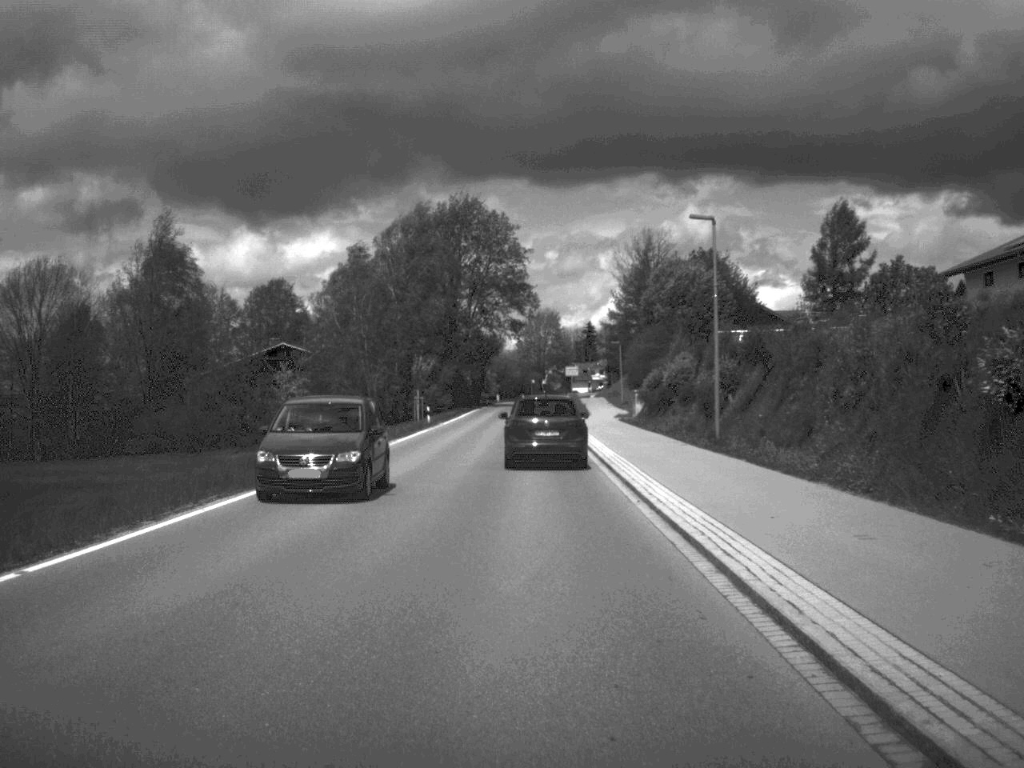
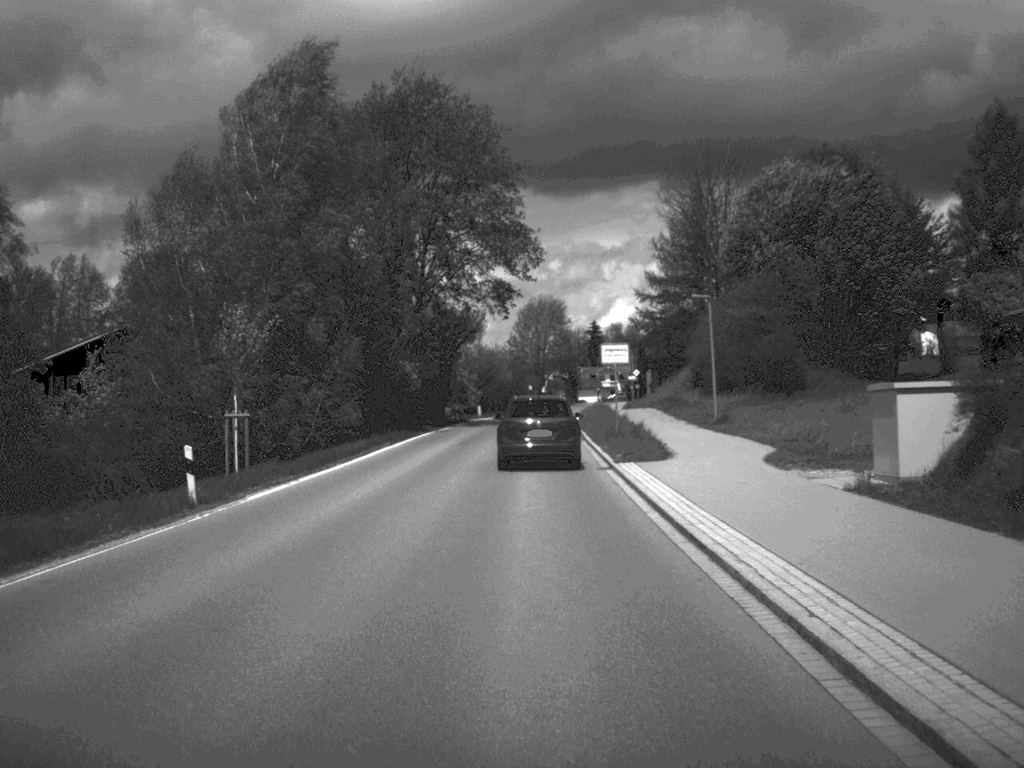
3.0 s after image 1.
(0.0, +47.1) m; 0°
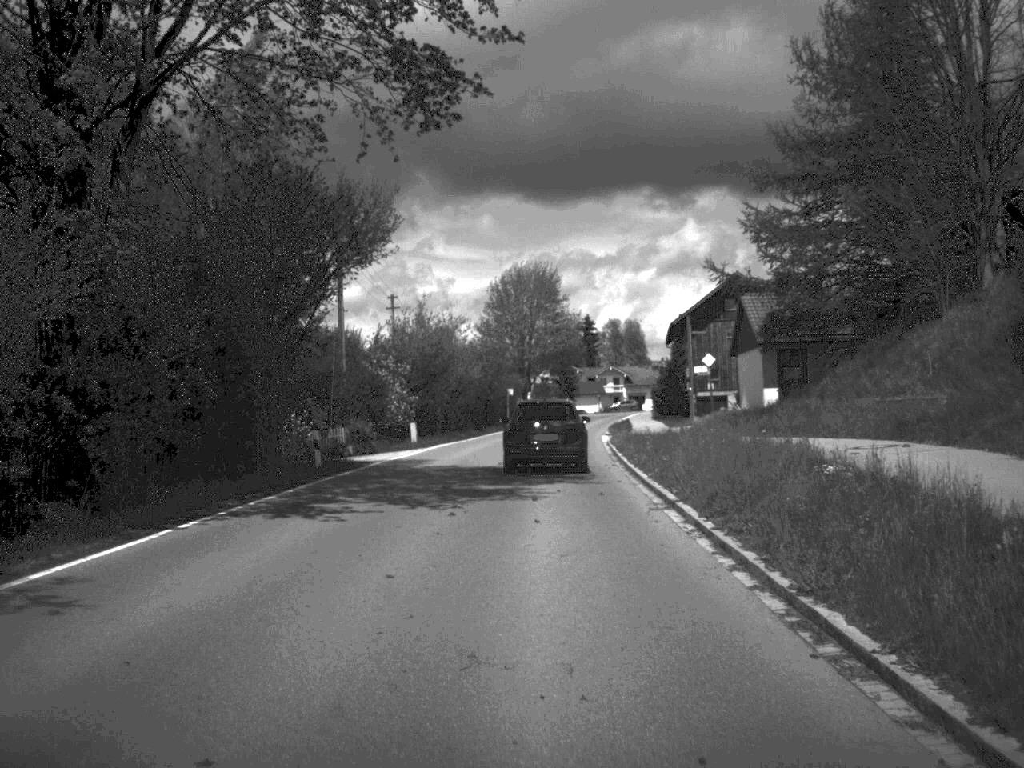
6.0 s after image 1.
(+0.1, +47.8) m; +1°
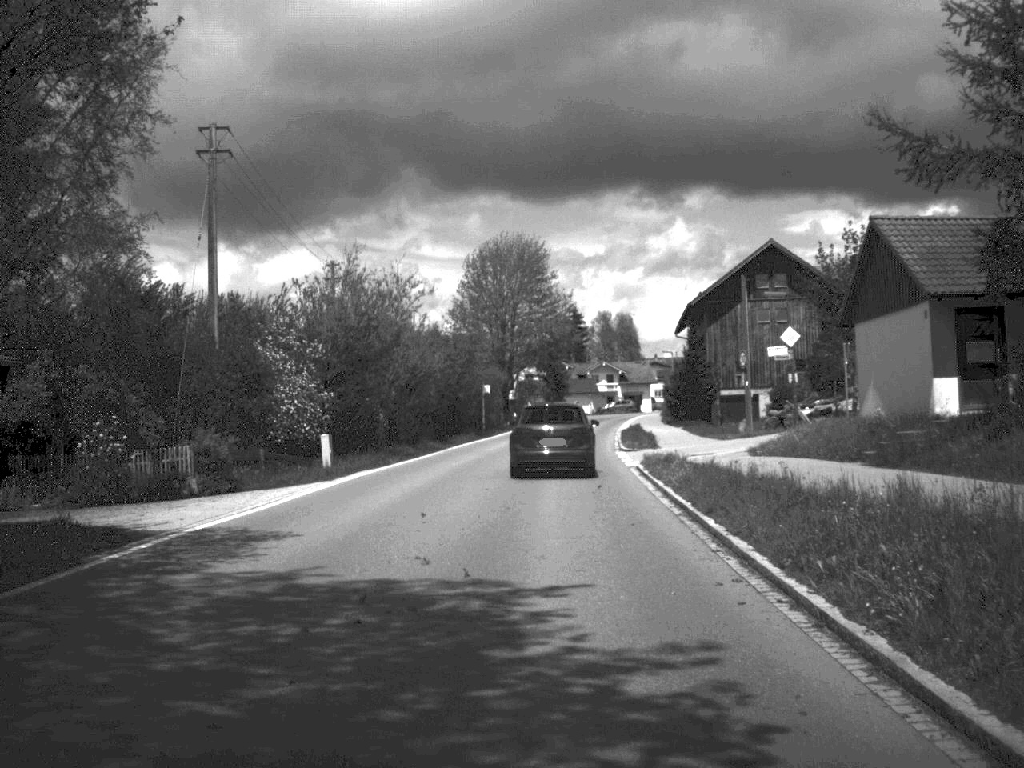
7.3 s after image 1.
(+0.1, +19.8) m; +1°
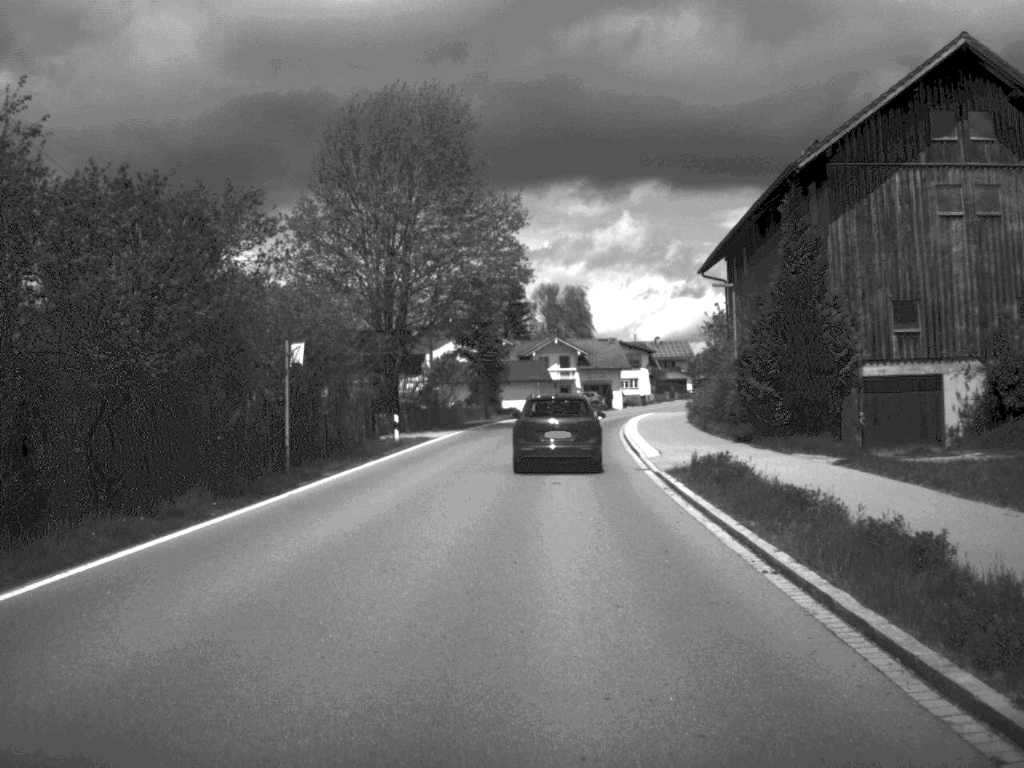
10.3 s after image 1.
(+1.0, +44.8) m; +3°
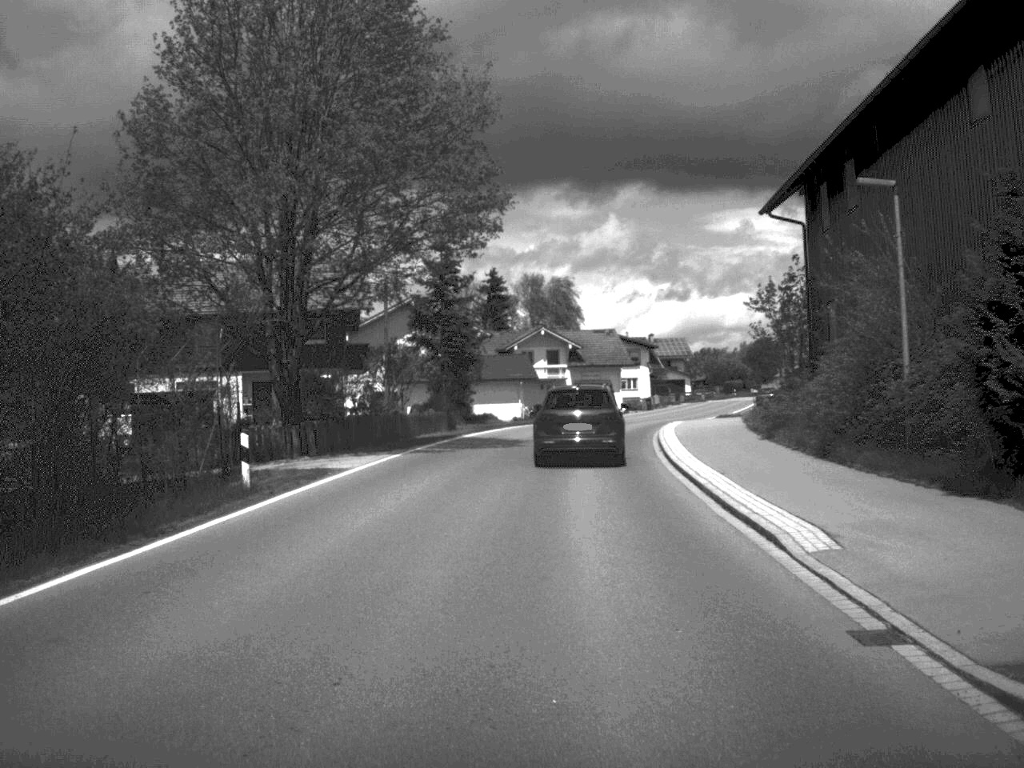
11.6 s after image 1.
(+0.1, +19.2) m; +1°
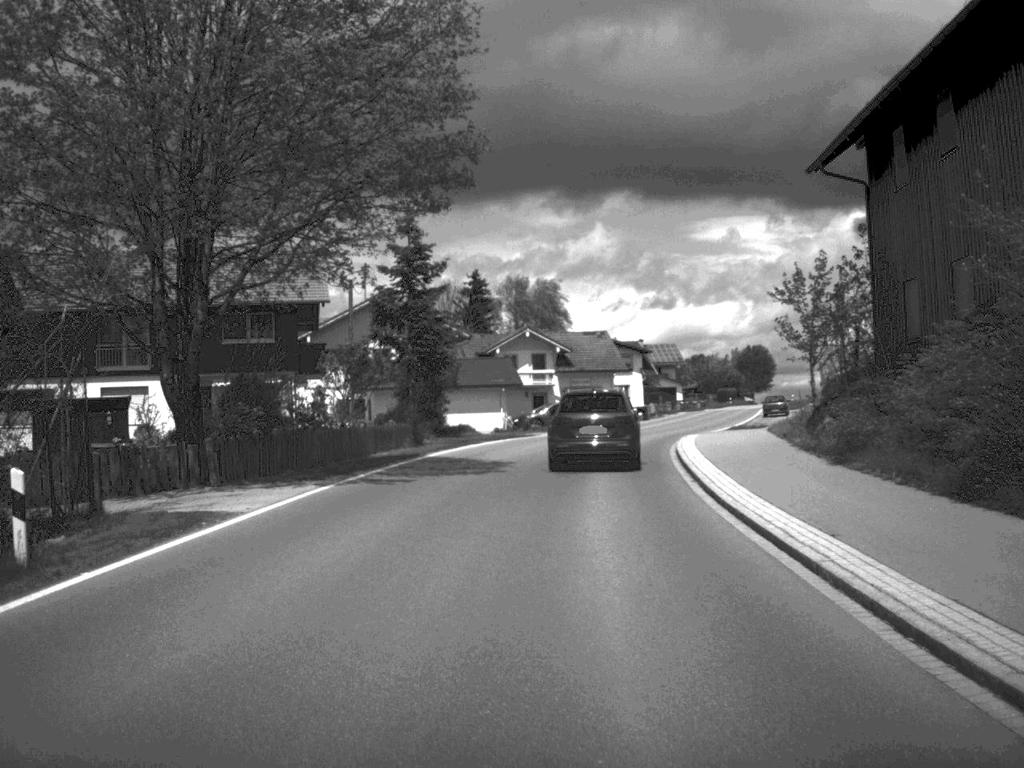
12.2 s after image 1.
(0.0, +8.6) m; +1°
